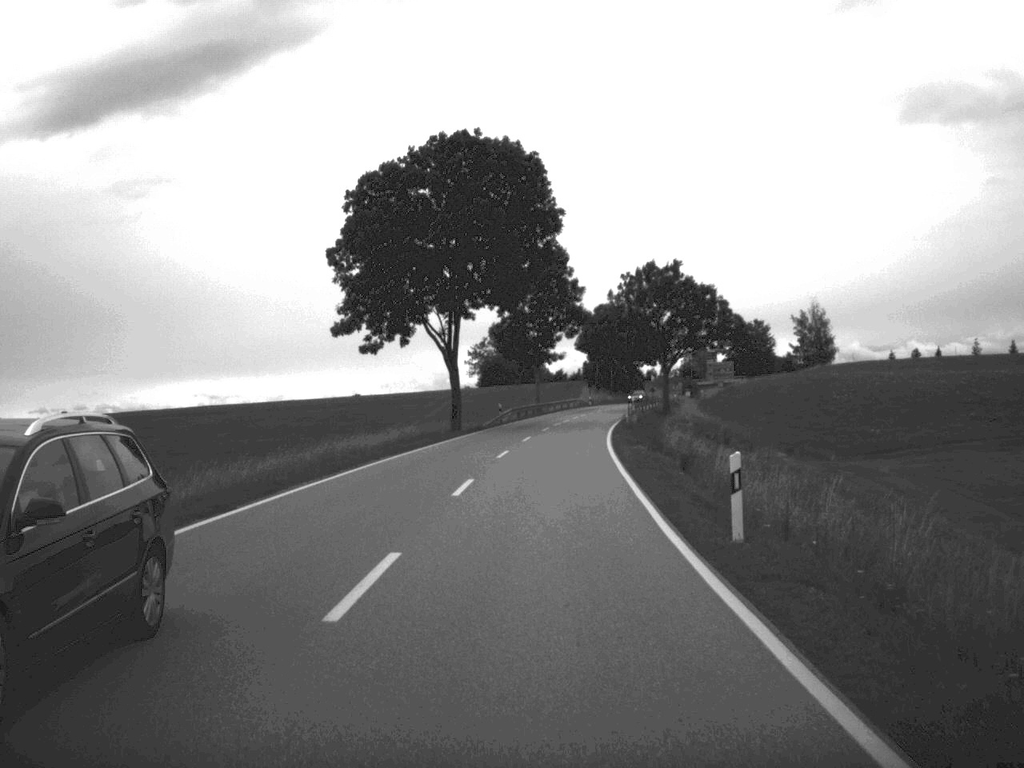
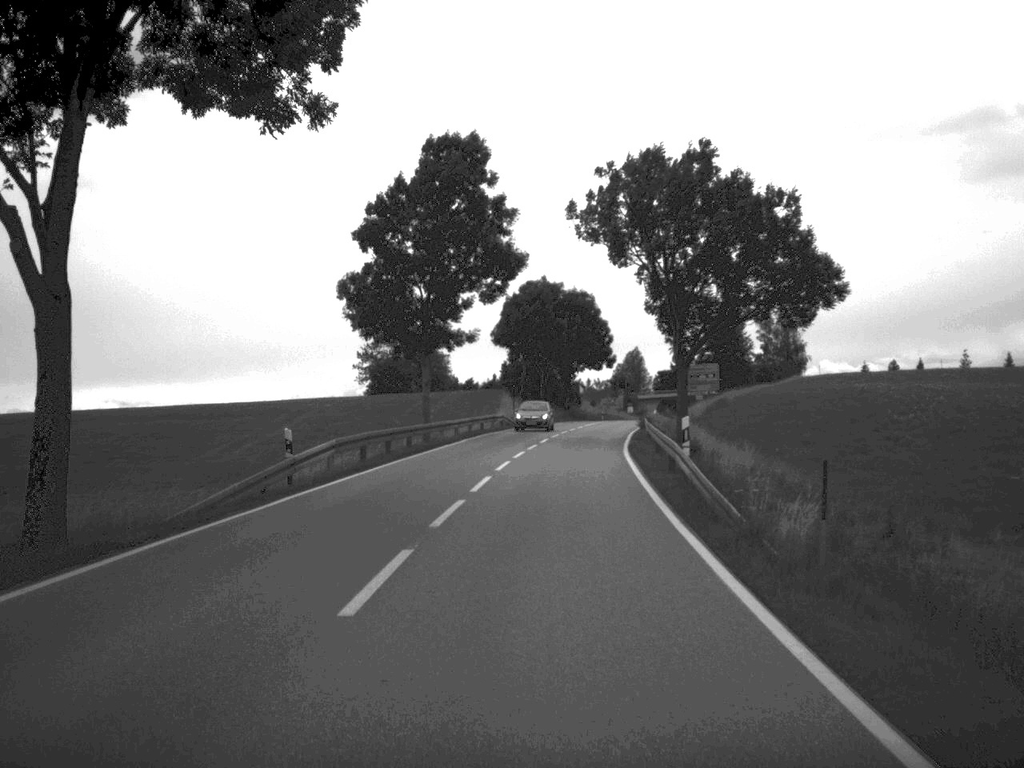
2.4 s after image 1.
(+1.3, +45.9) m; +4°
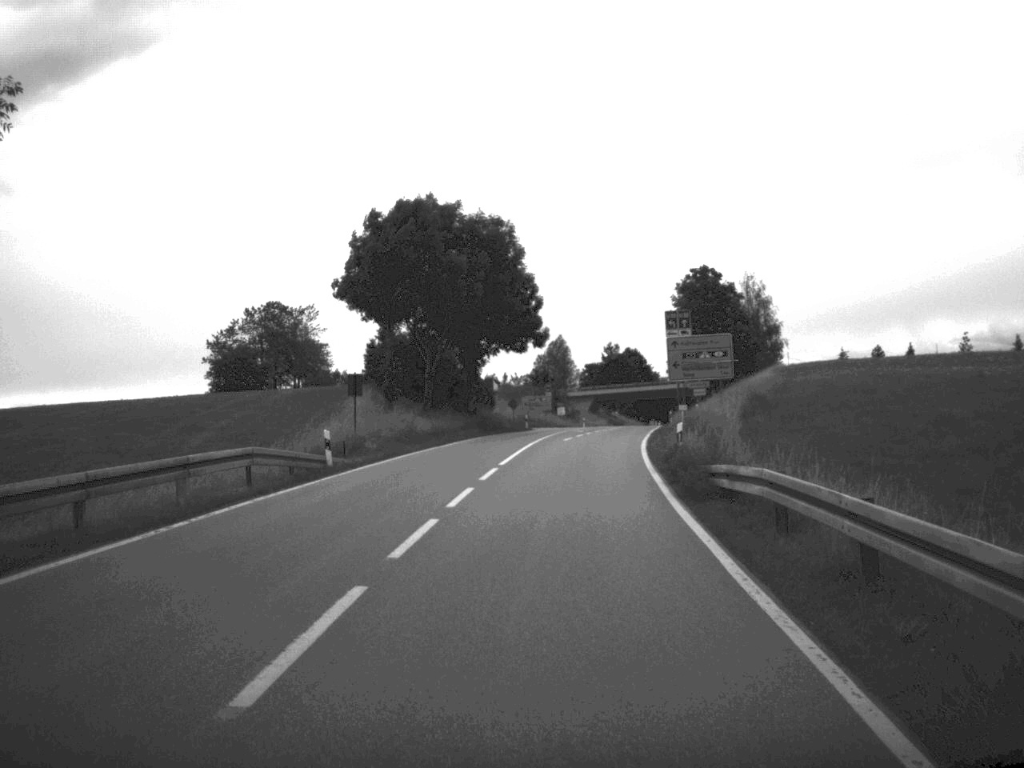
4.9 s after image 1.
(+1.9, +44.4) m; +4°
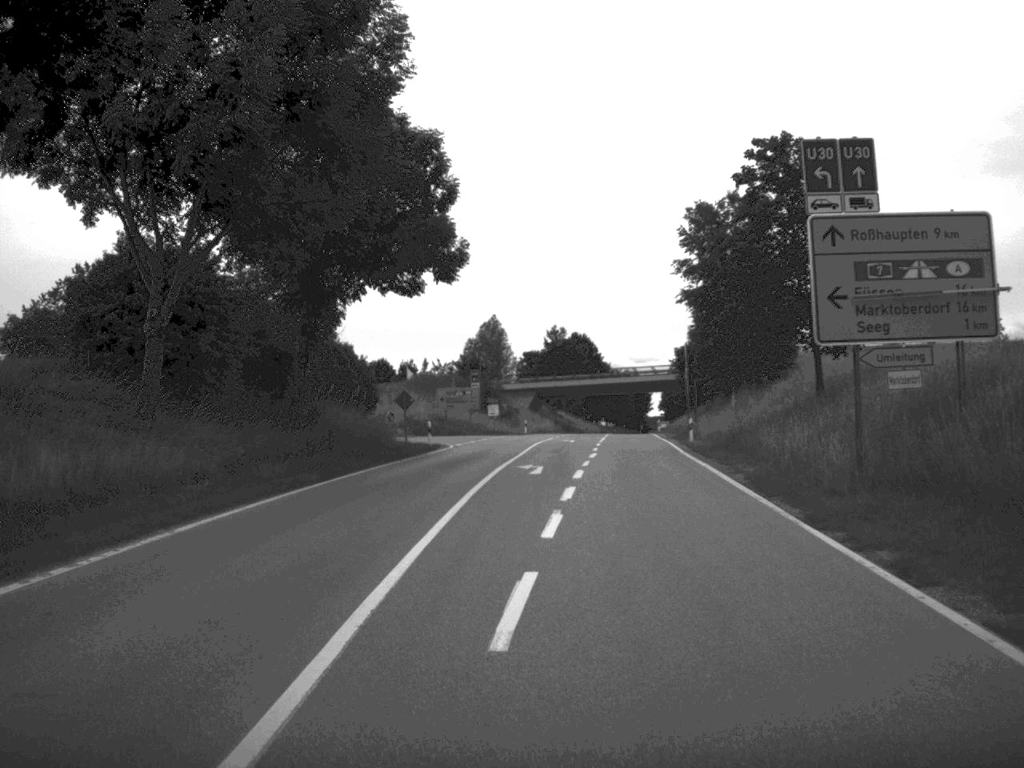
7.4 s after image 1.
(+1.1, +40.6) m; +3°
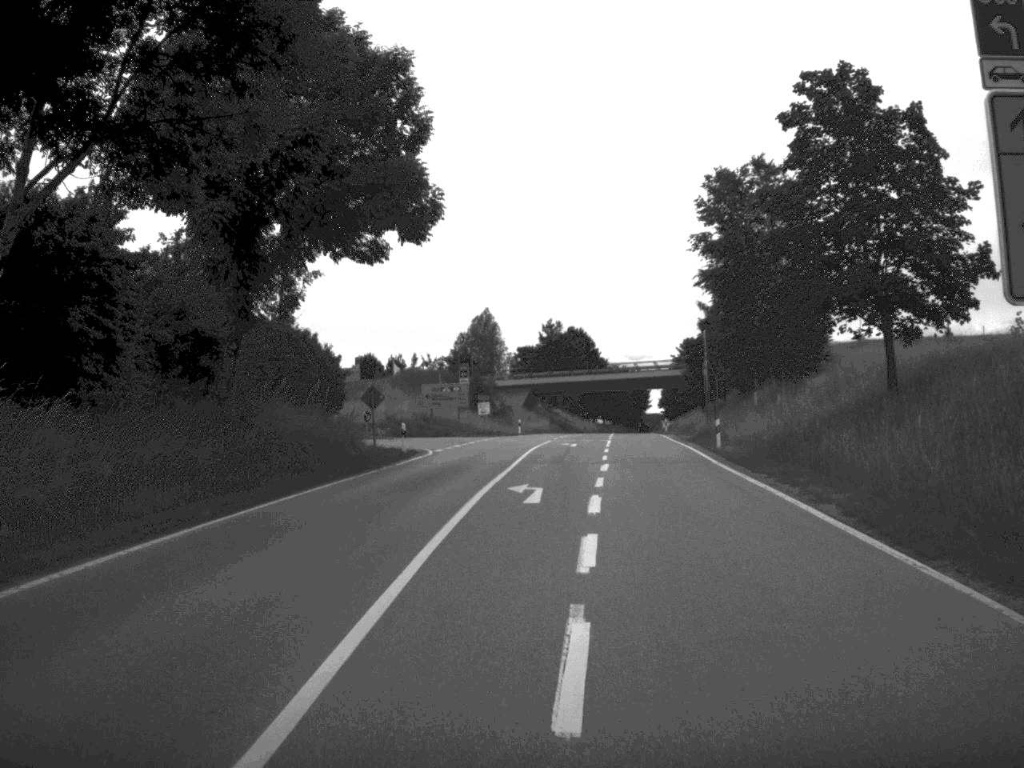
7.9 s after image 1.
(0.0, +8.5) m; 0°
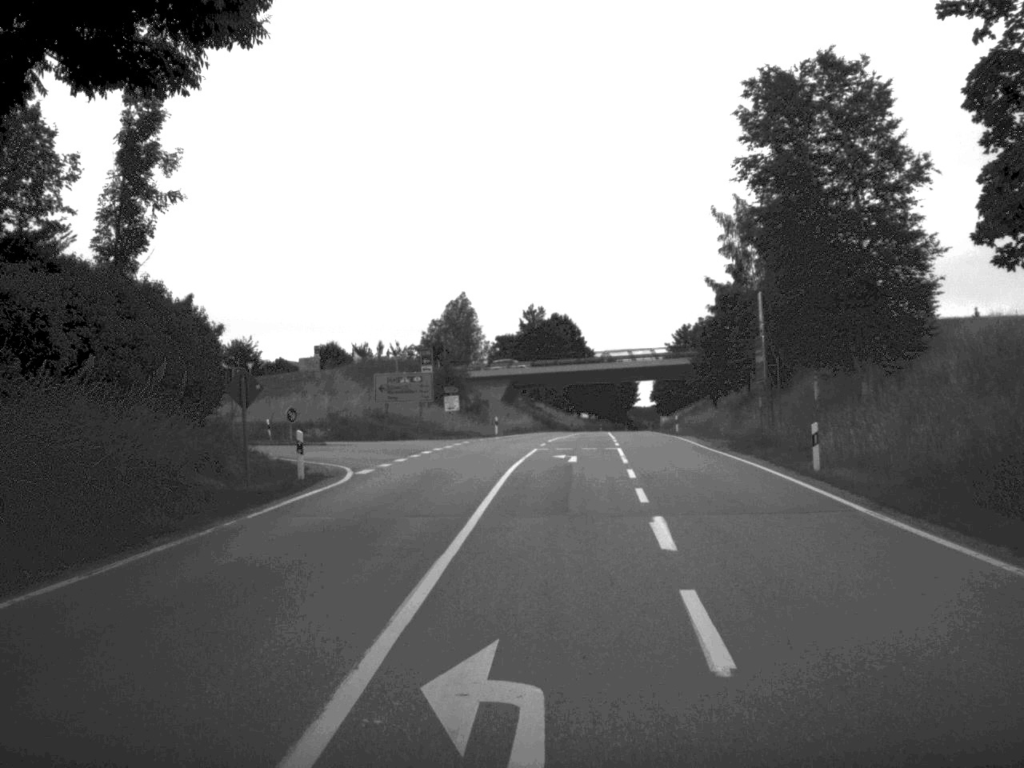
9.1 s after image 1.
(+0.1, +16.4) m; +1°
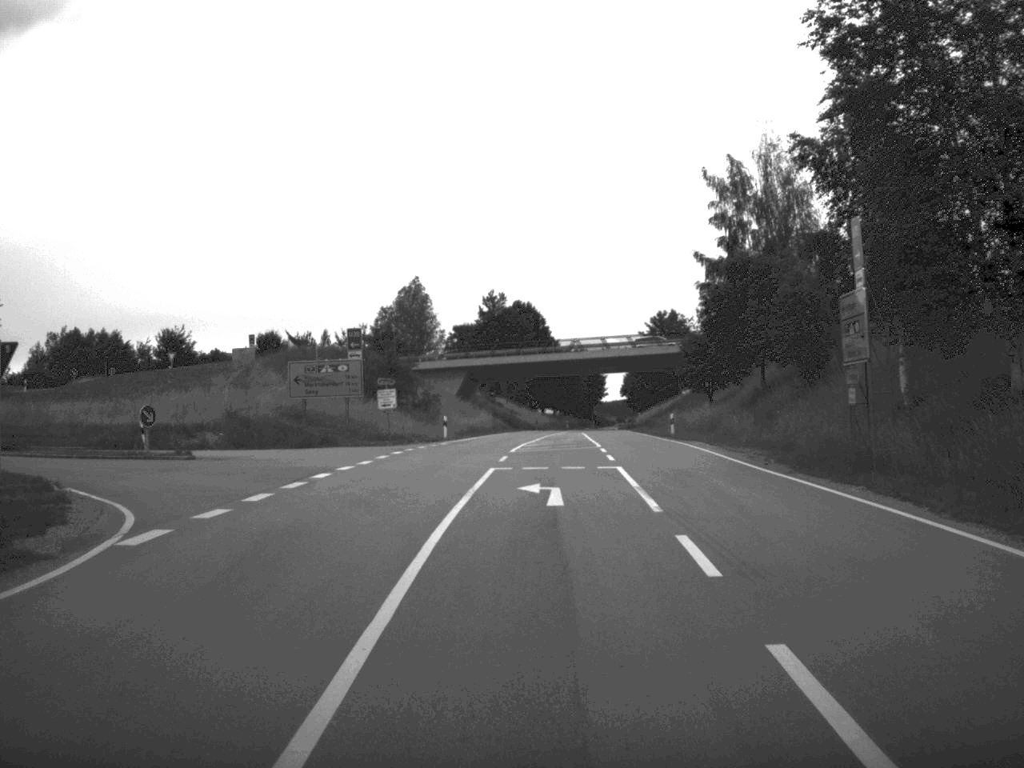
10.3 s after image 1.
(+0.2, +14.5) m; +2°
